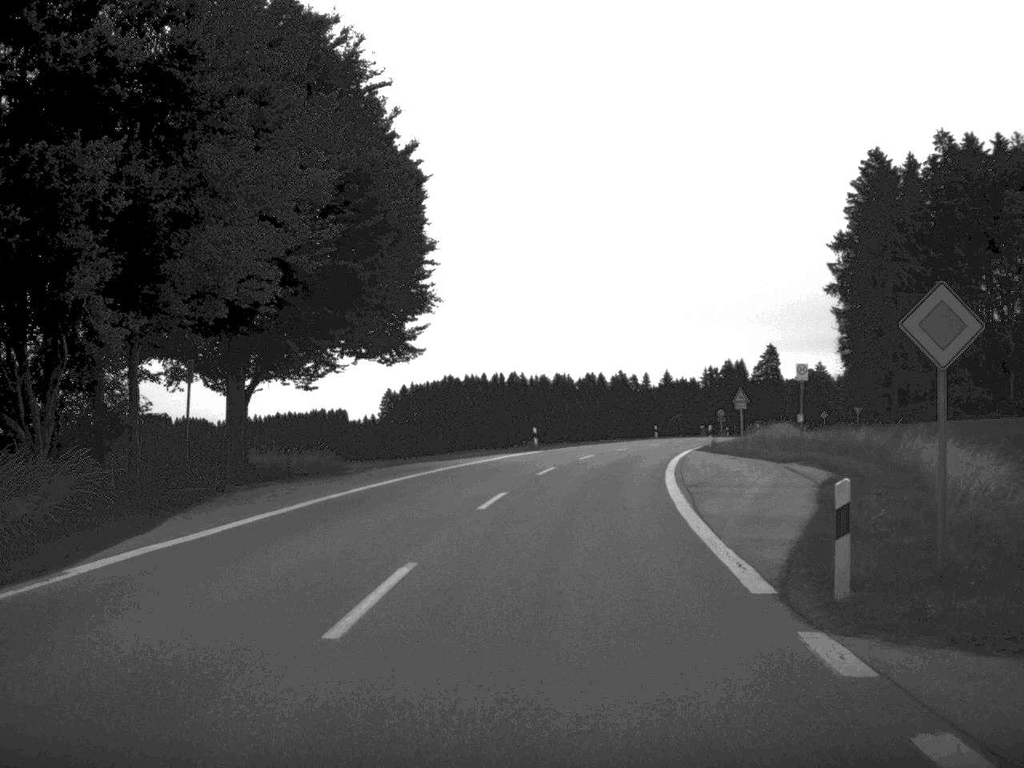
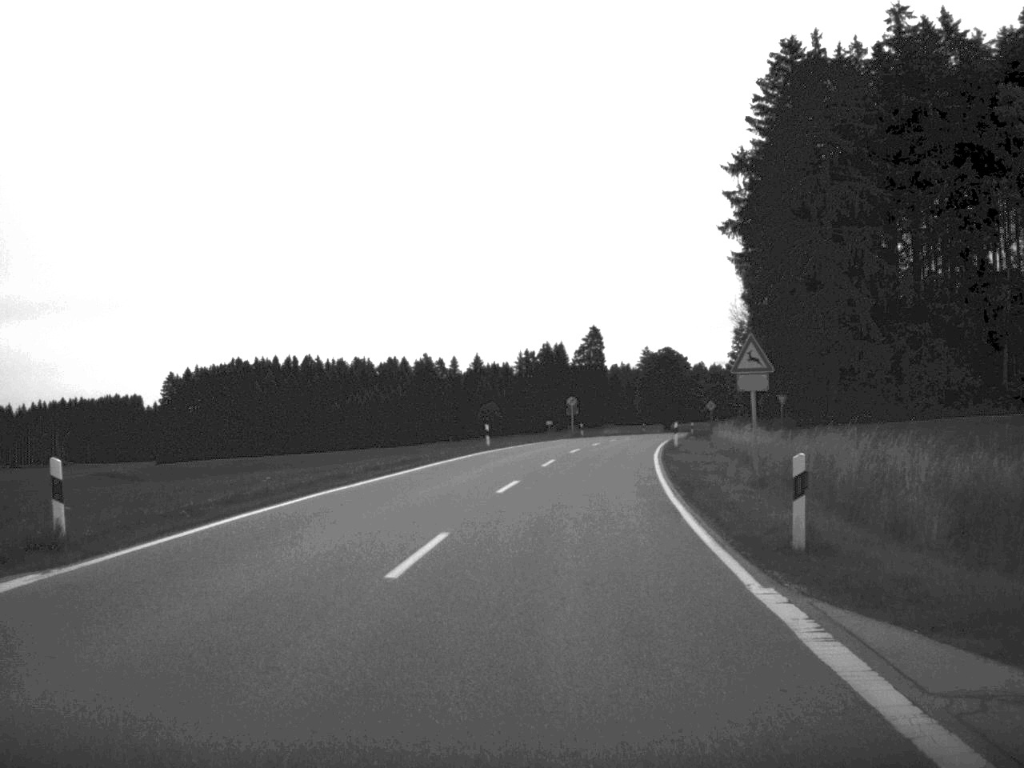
(+3.2, +43.5) m; +9°
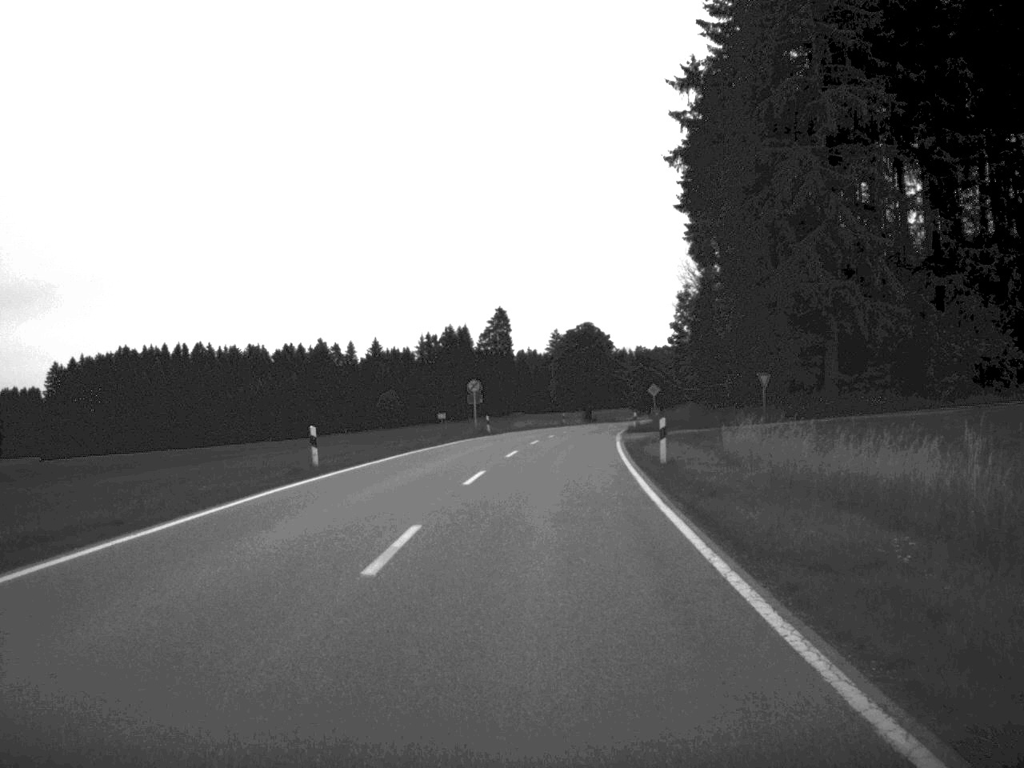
(+0.9, +23.7) m; +4°
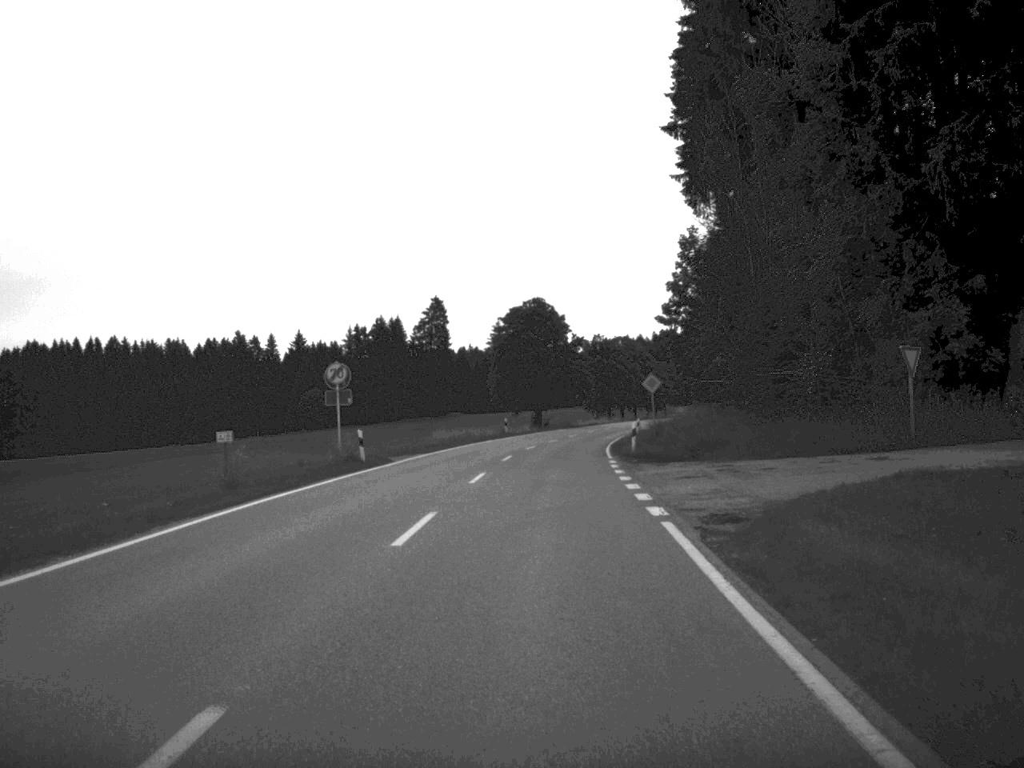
(+0.9, +32.0) m; +2°
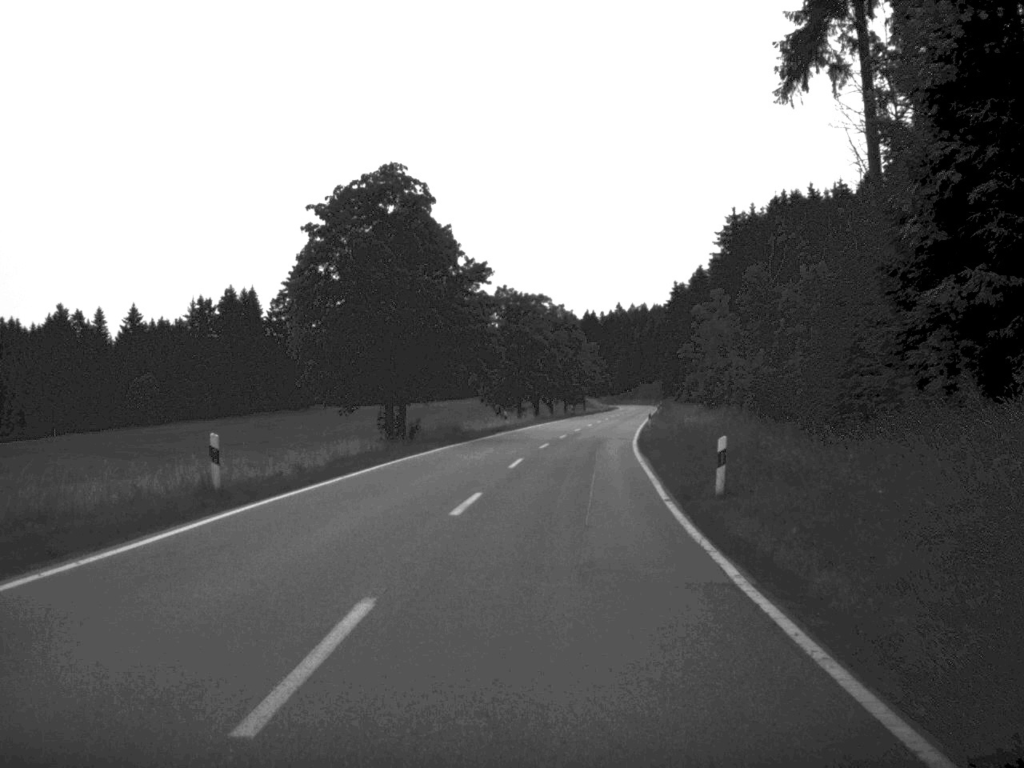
(+1.7, +54.9) m; +5°
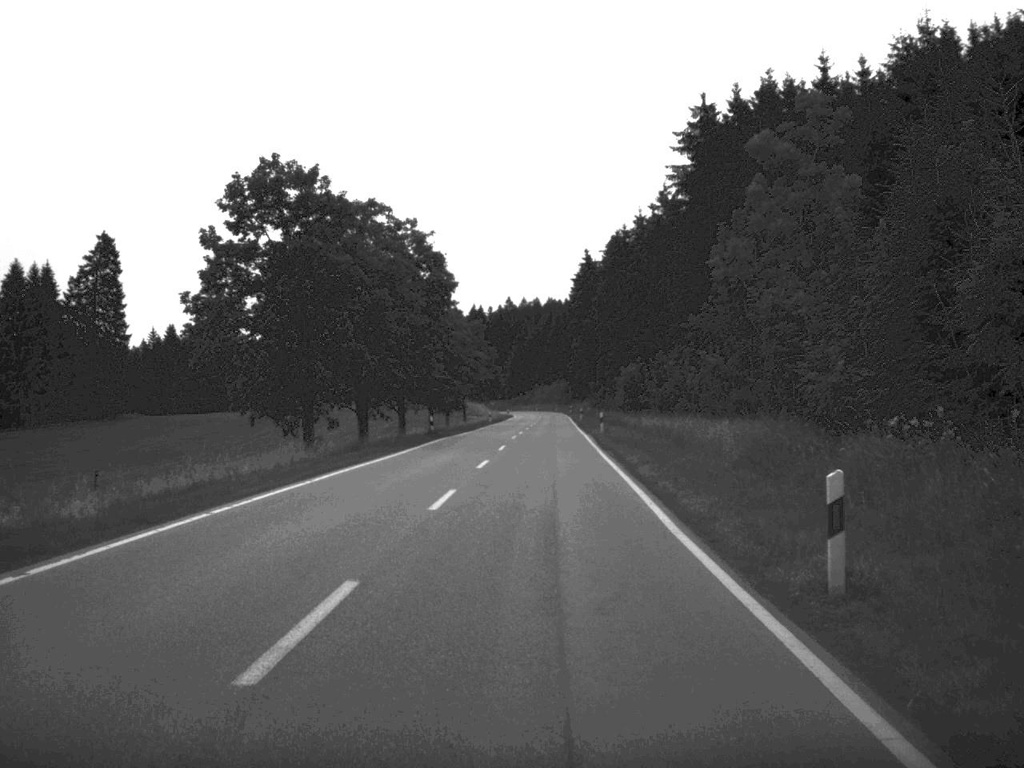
(+3.2, +57.3) m; +5°
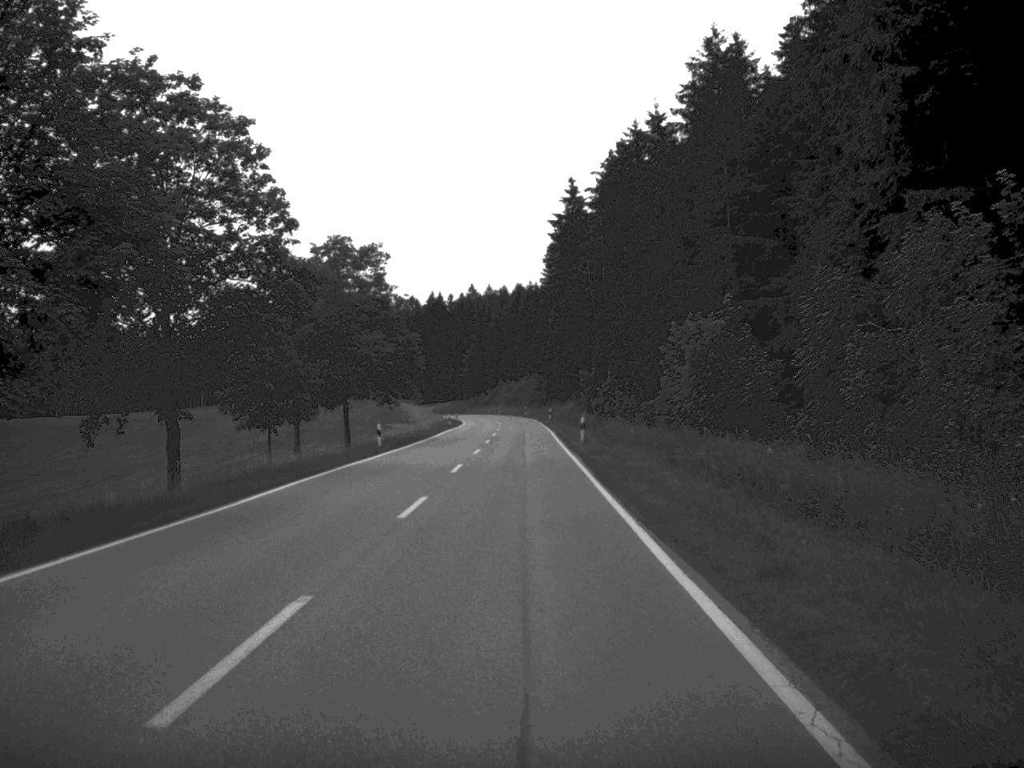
(+1.2, +59.2) m; +1°
